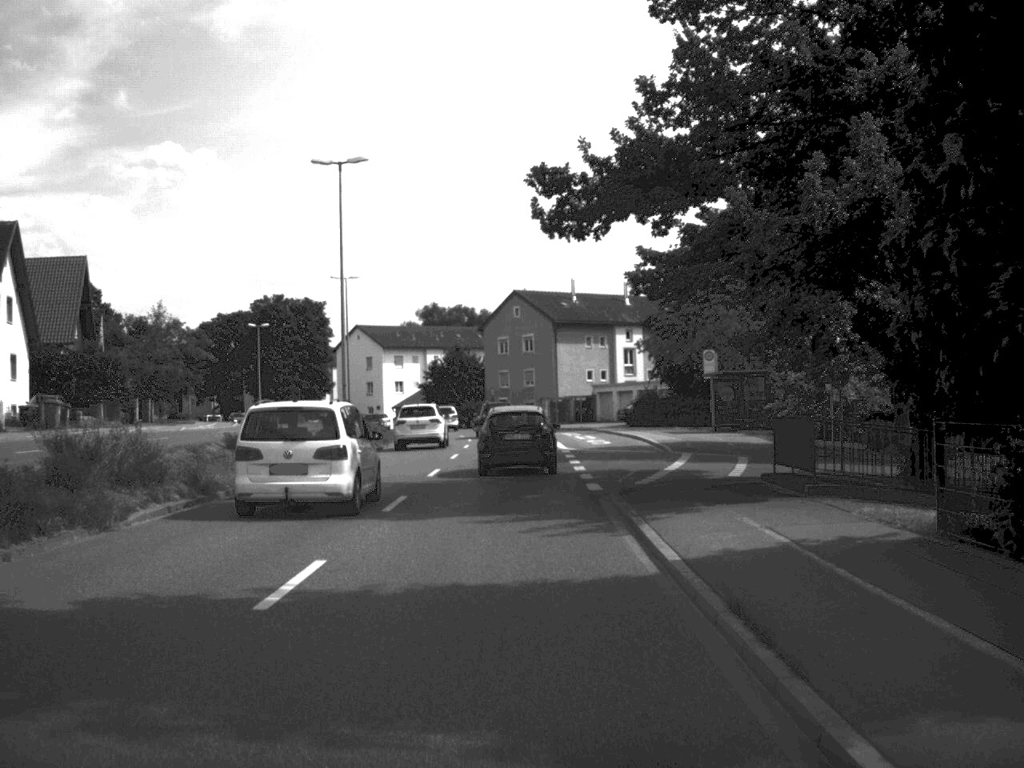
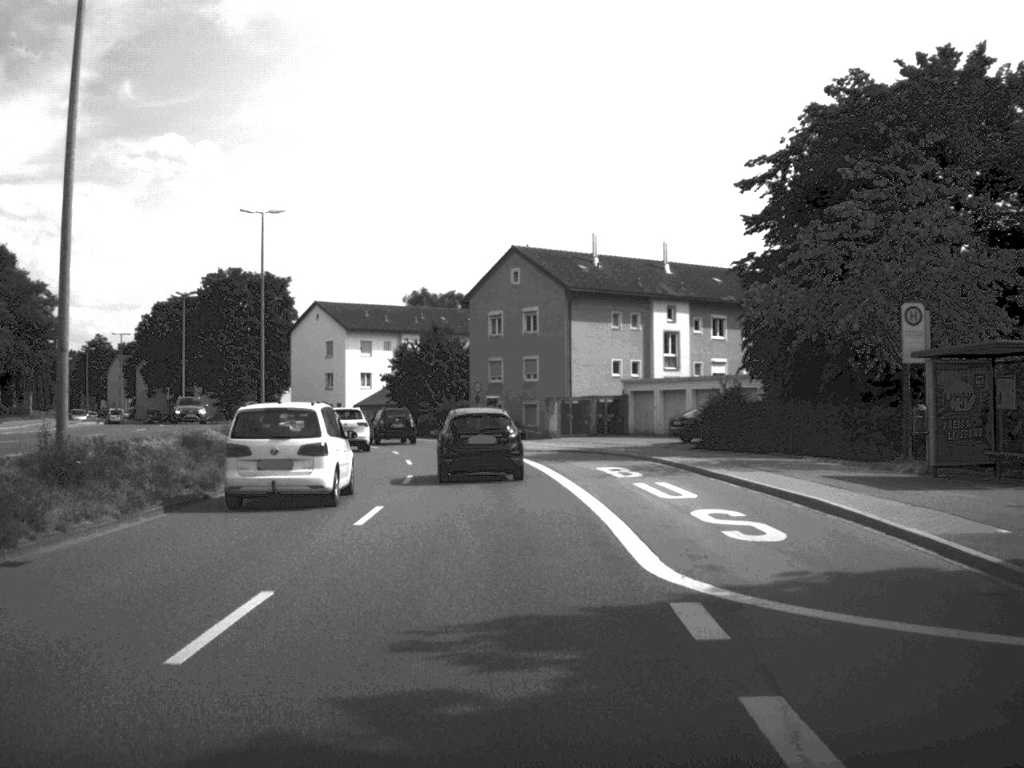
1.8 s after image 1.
(0.0, +28.6) m; 0°
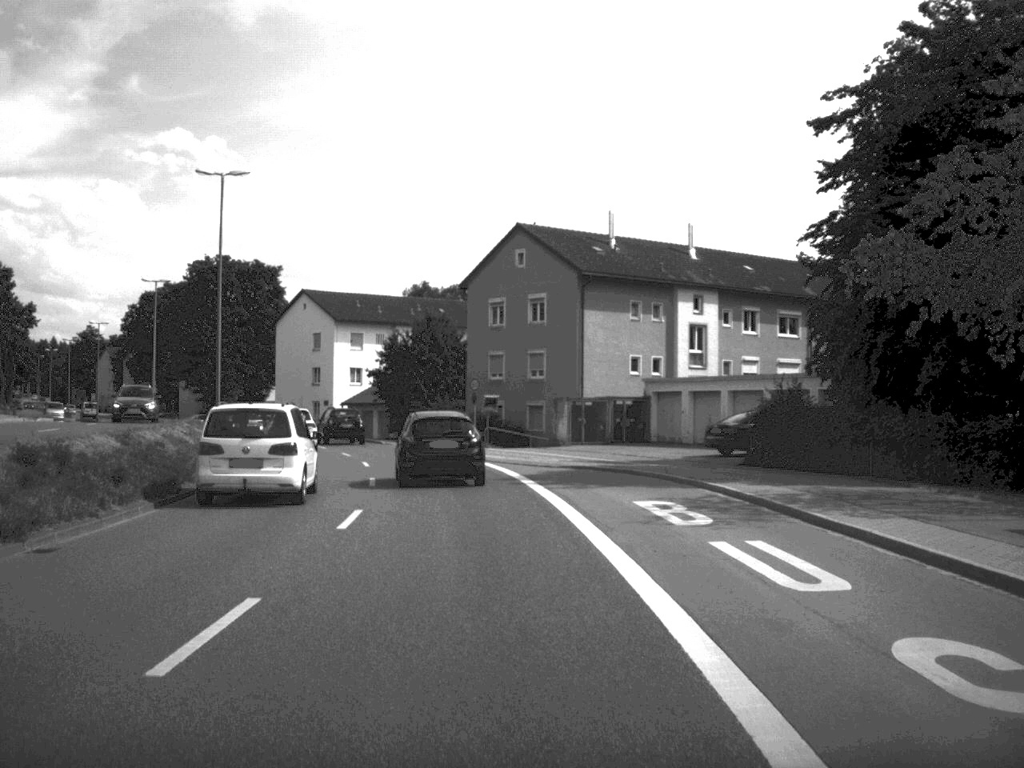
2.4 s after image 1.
(0.0, +9.2) m; 0°
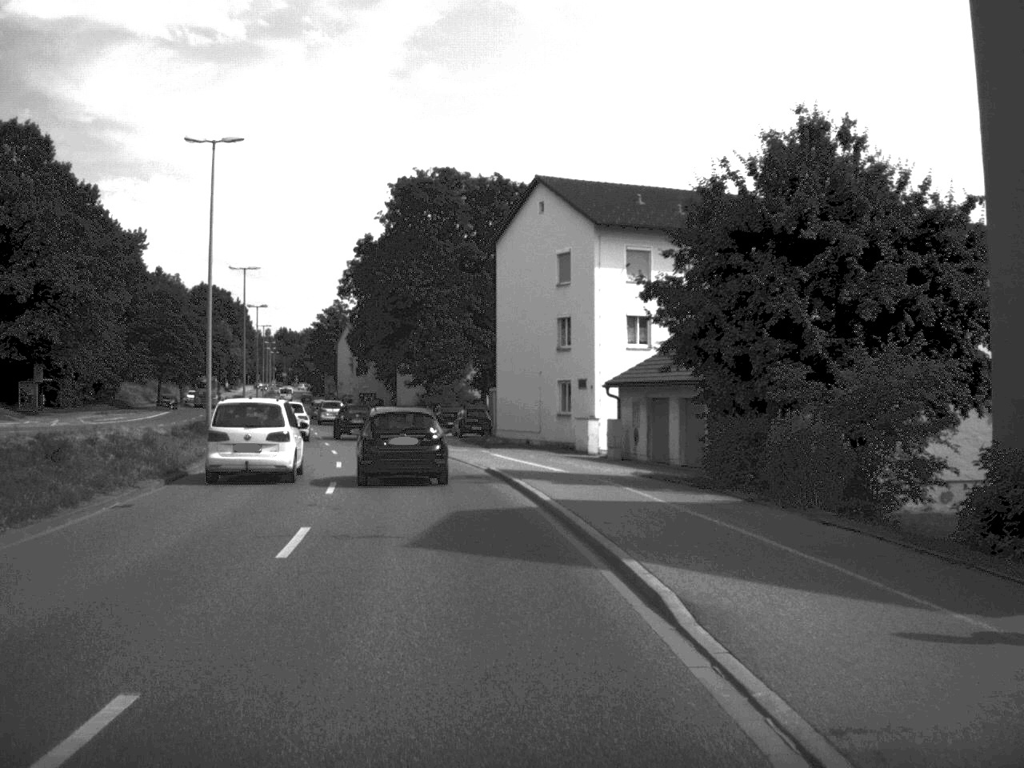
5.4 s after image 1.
(-5.0, +47.7) m; -14°
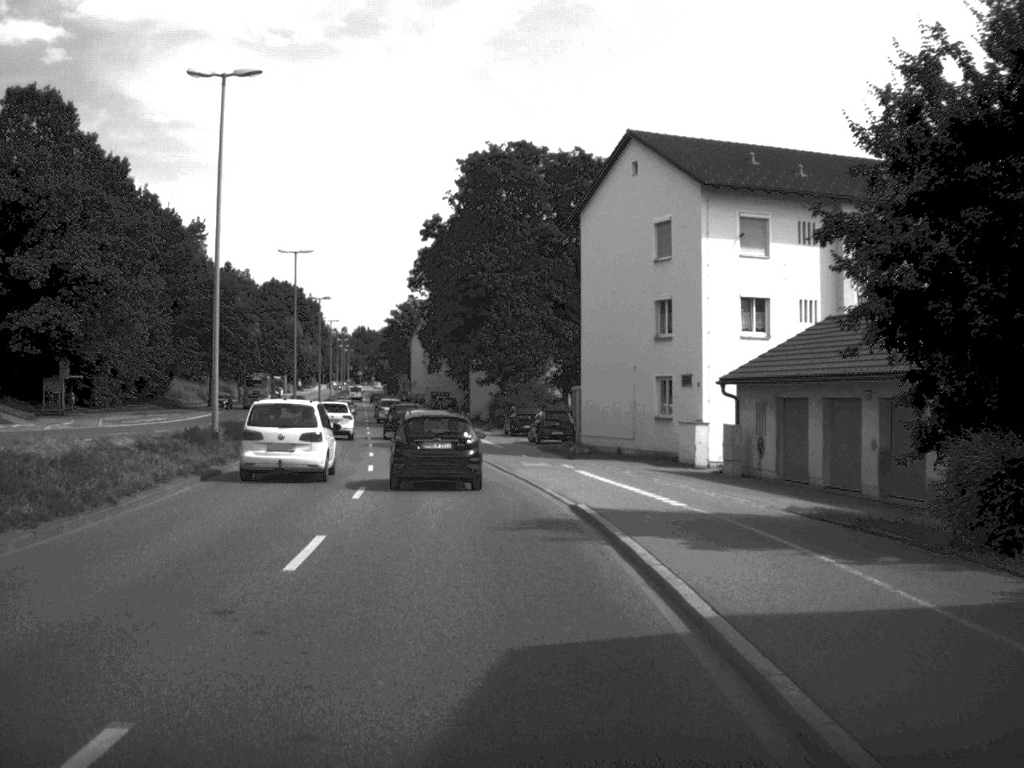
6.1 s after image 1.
(-0.3, +9.7) m; -4°
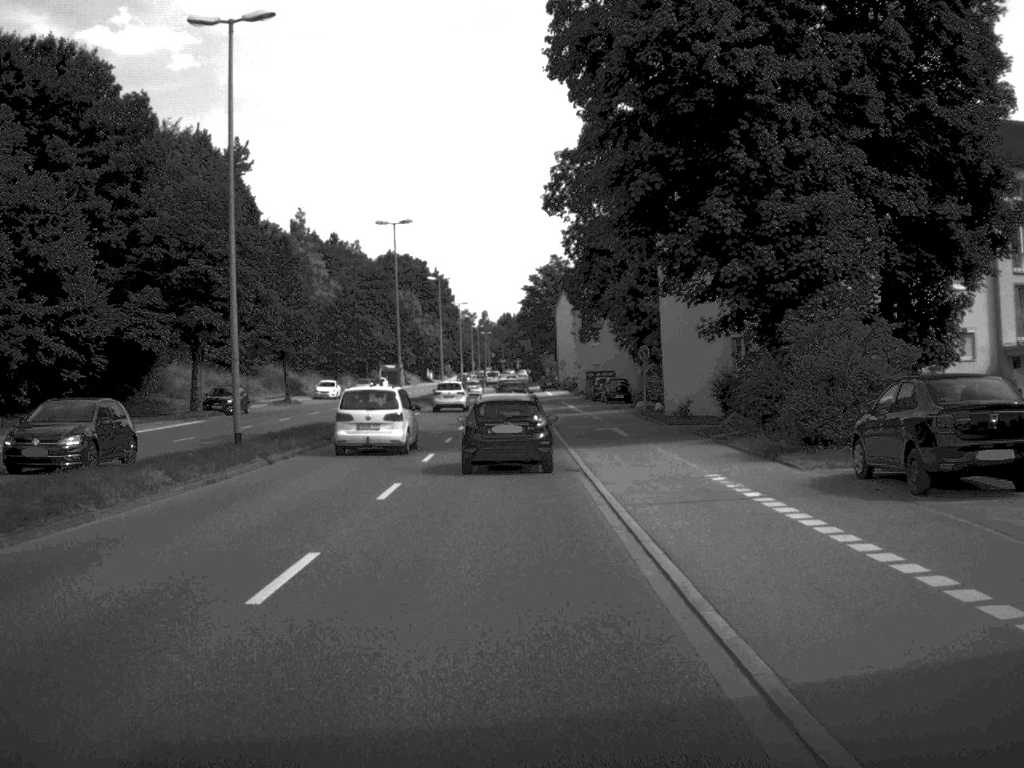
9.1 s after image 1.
(-3.5, +46.7) m; -7°
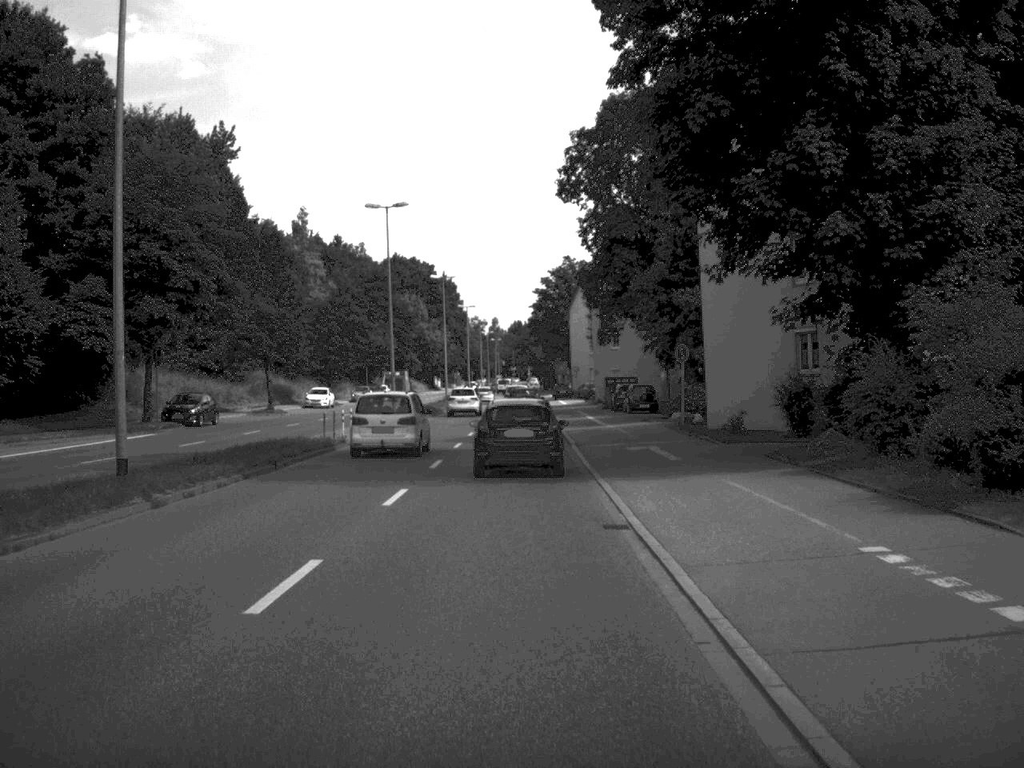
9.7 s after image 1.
(0.0, +9.2) m; 0°
